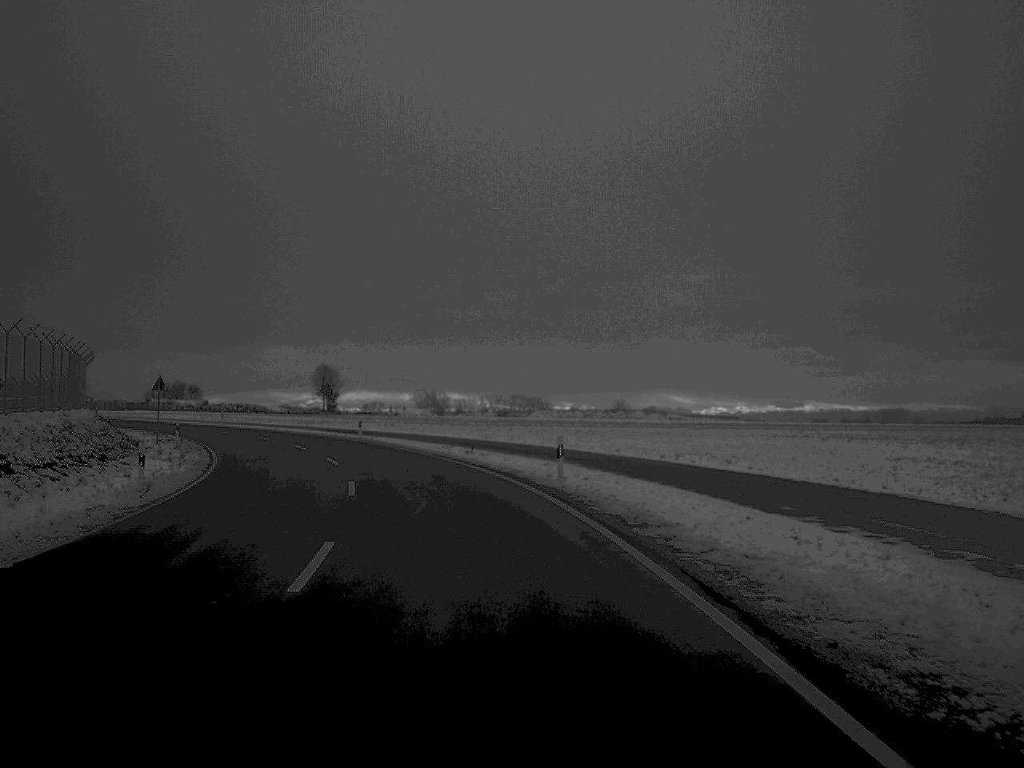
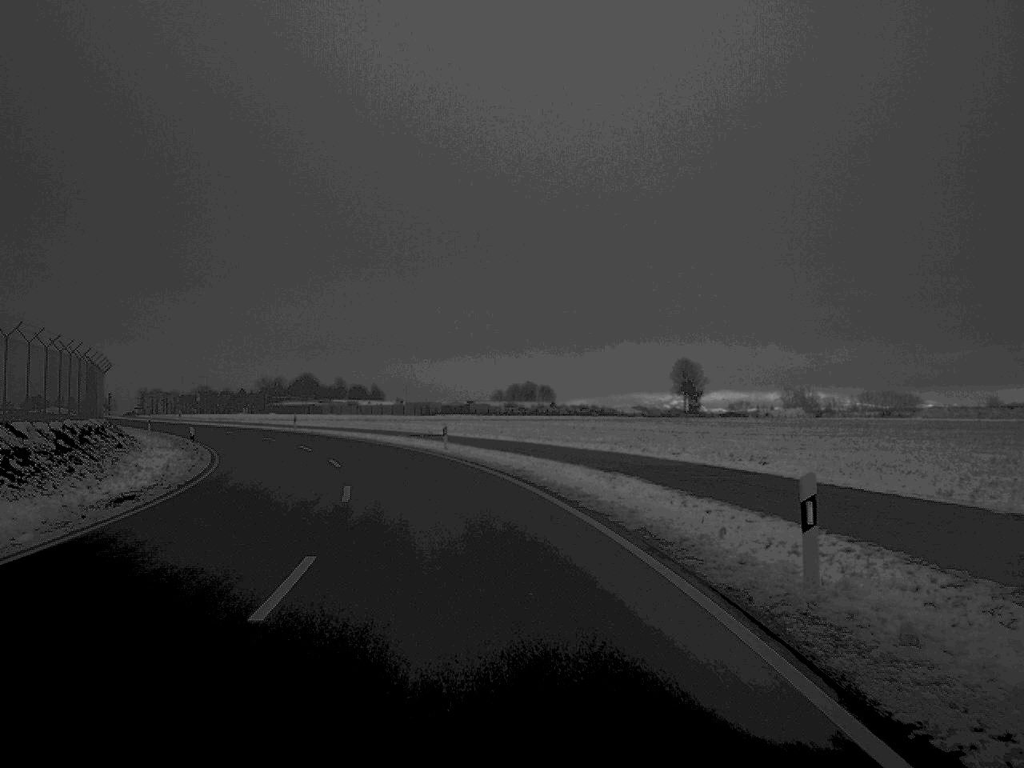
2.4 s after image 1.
(-6.9, +49.1) m; -16°
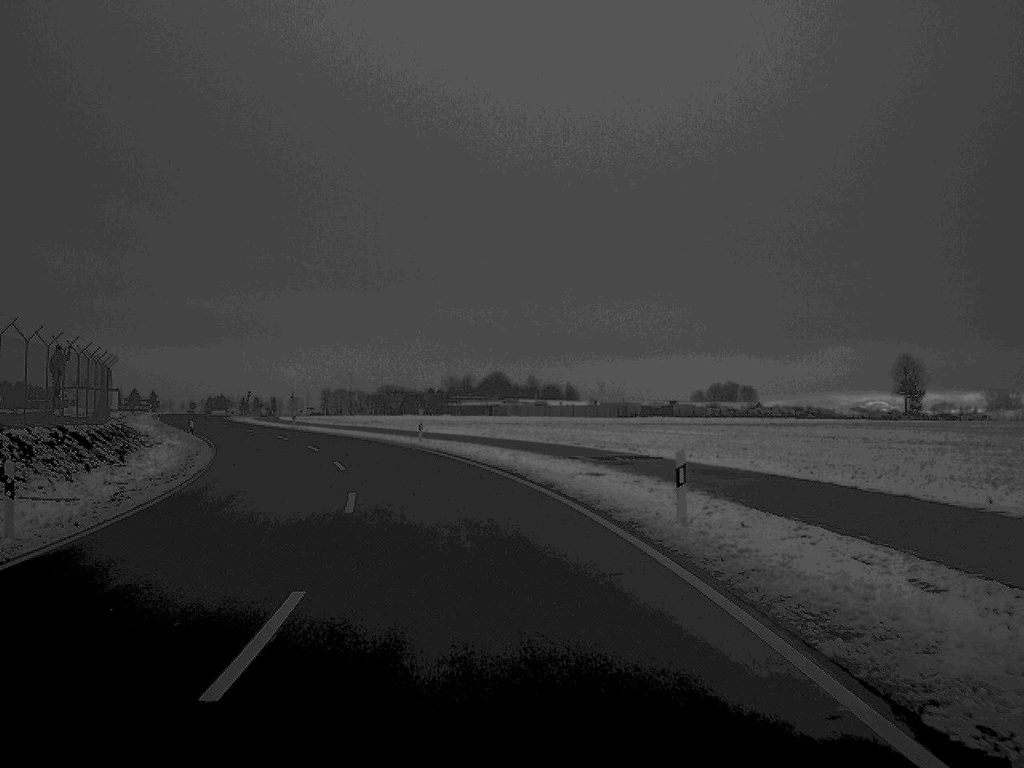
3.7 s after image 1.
(-2.0, +26.7) m; -9°
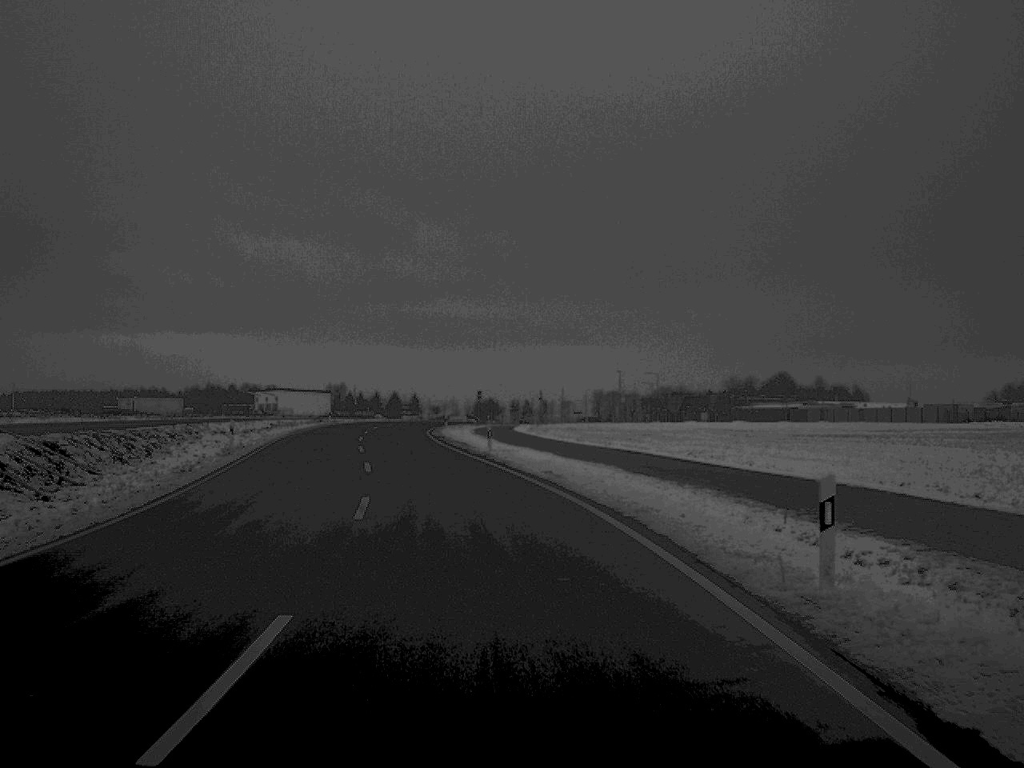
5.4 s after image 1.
(-4.0, +37.3) m; -12°
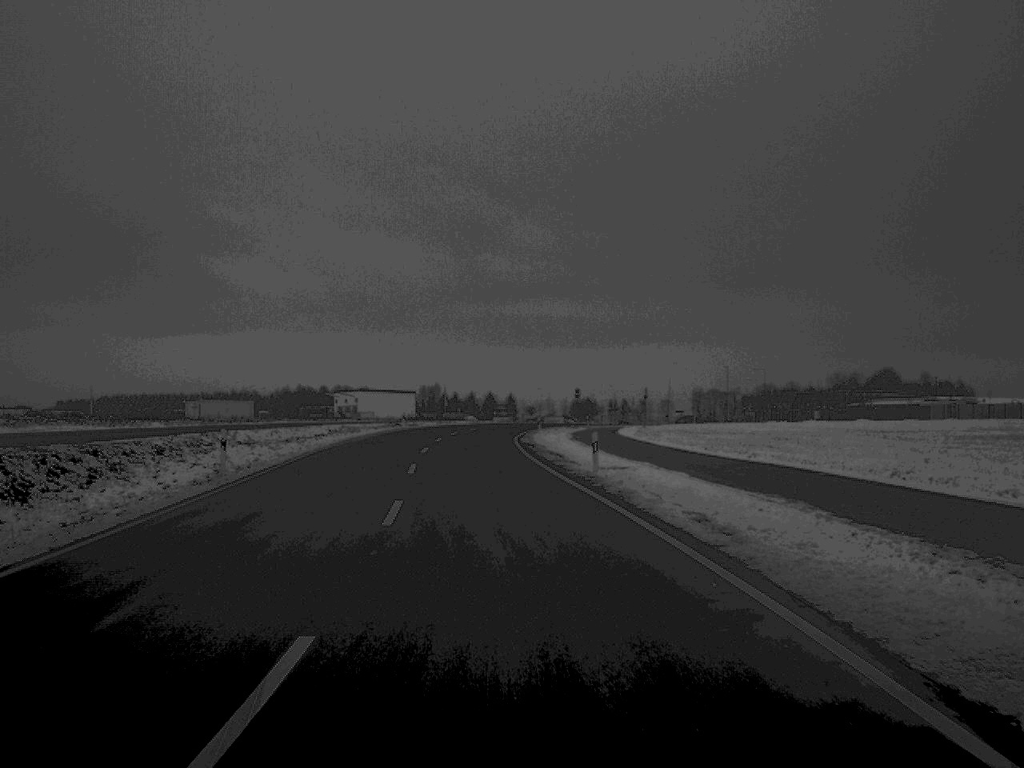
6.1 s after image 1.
(-0.5, +12.9) m; -4°
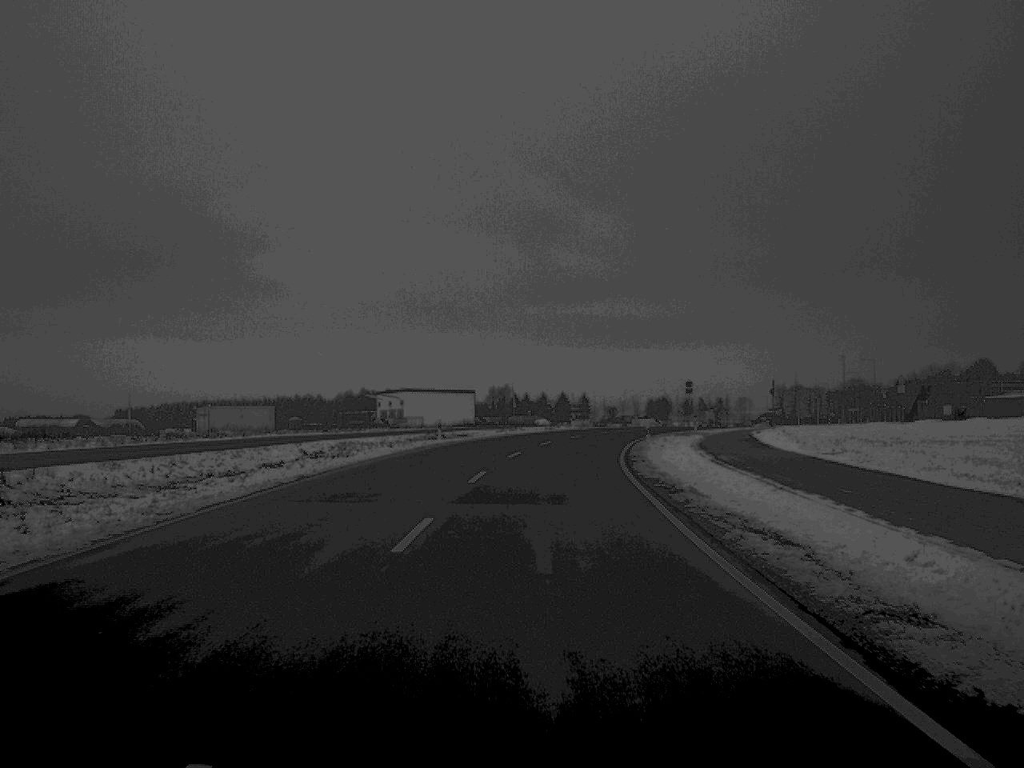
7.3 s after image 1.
(-1.1, +27.2) m; -3°
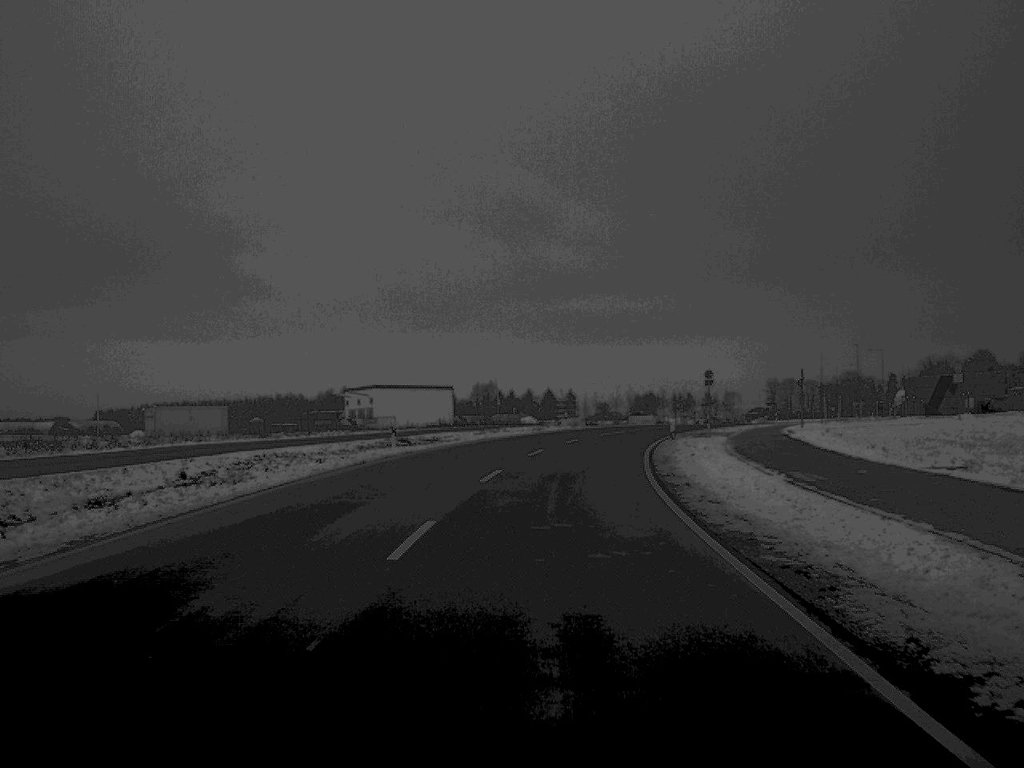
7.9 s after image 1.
(+0.1, +13.0) m; +1°
